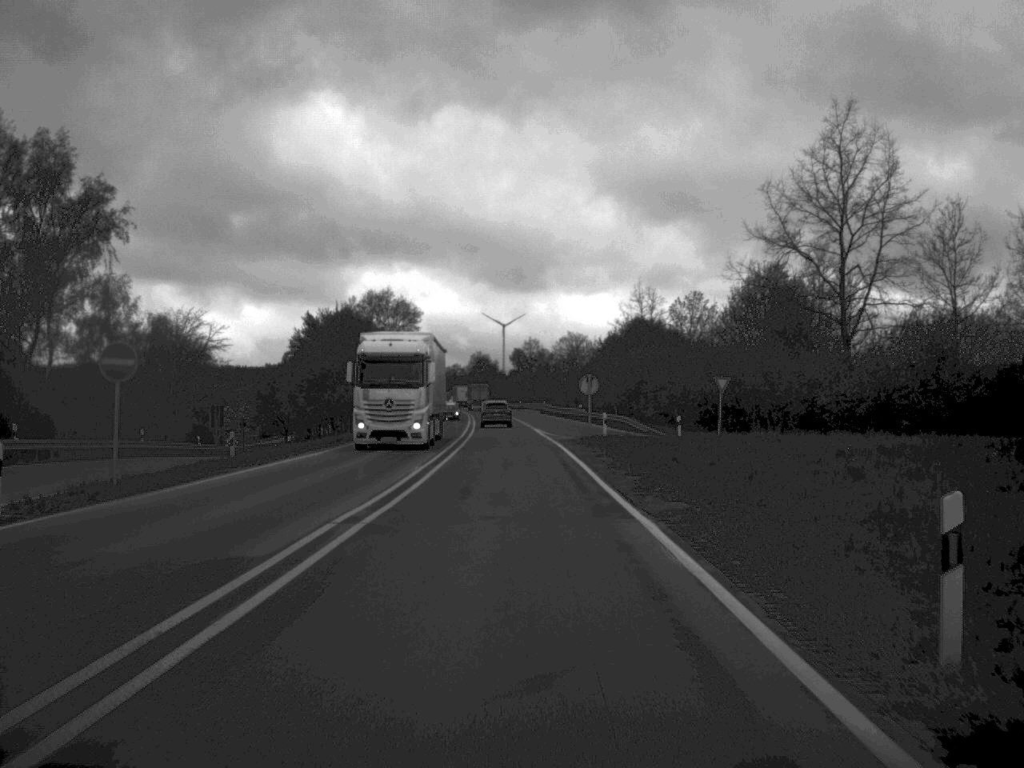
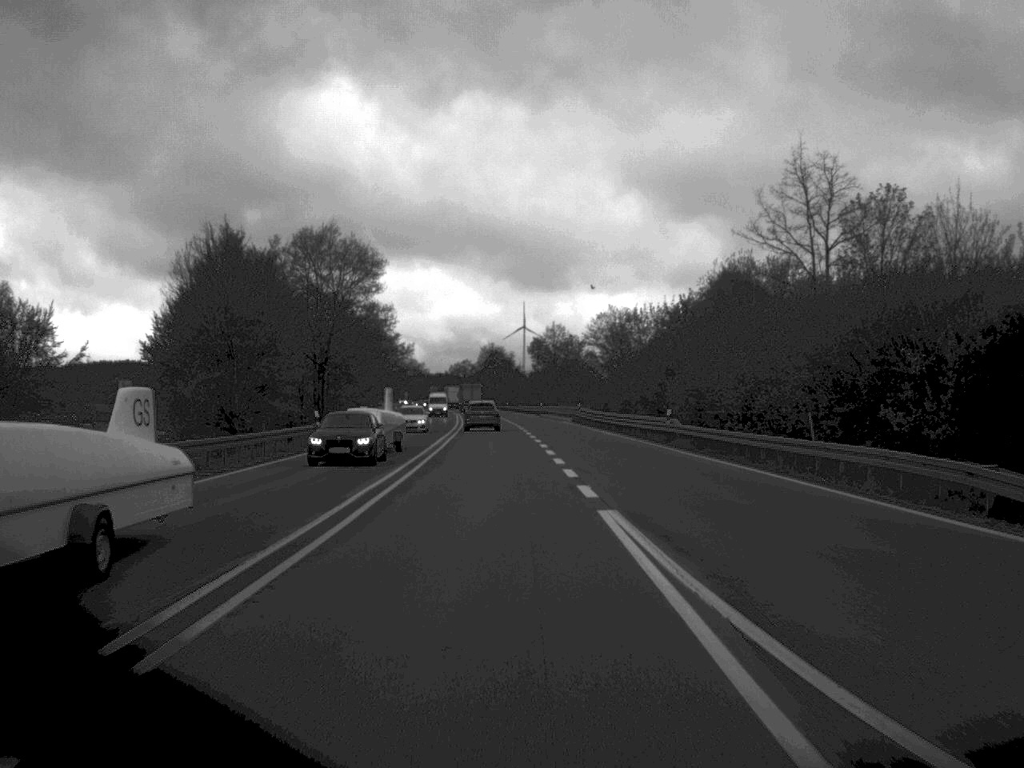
(-0.3, +55.2) m; -1°
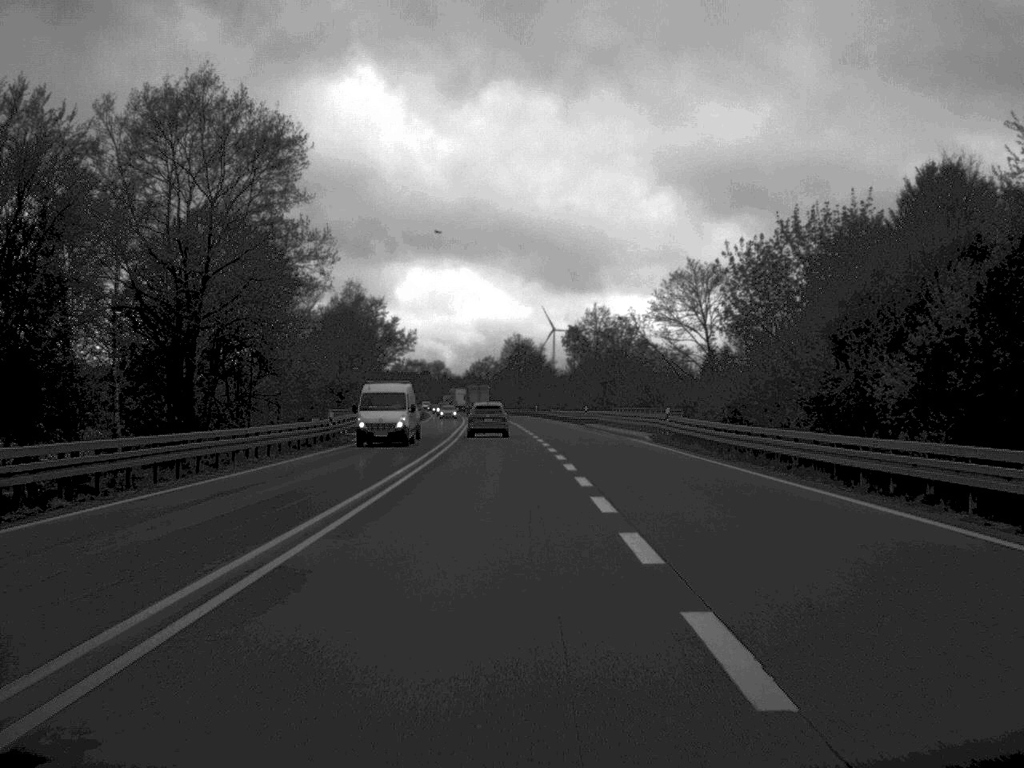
(-0.6, +44.2) m; -1°
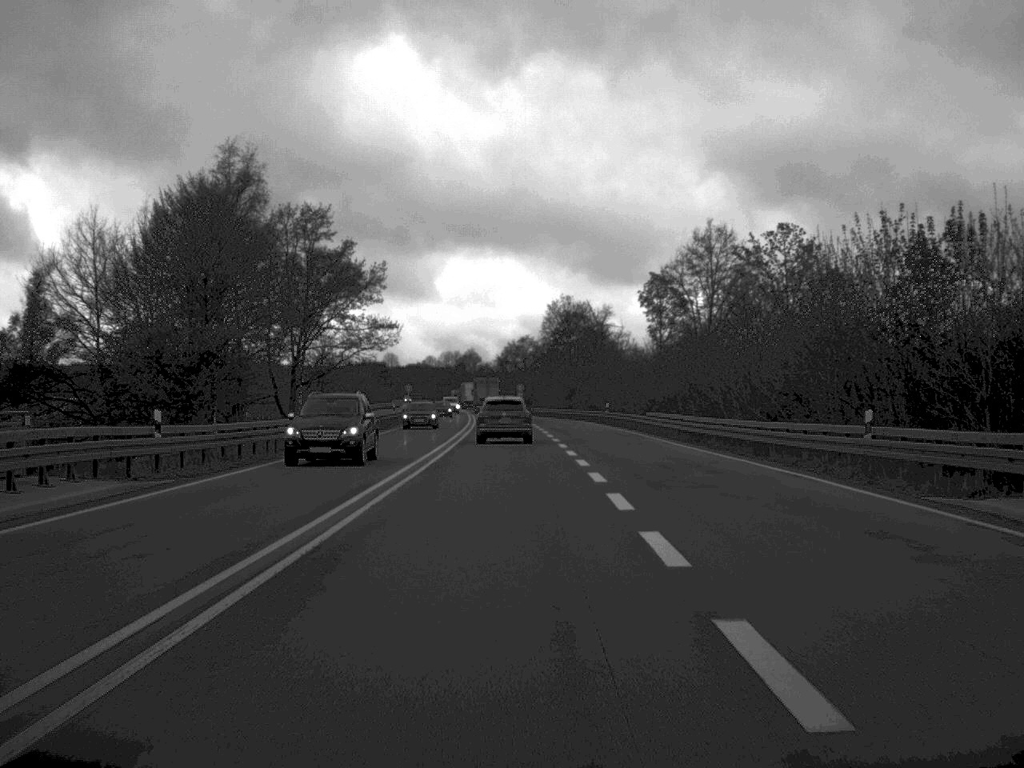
(-1.3, +71.4) m; -2°
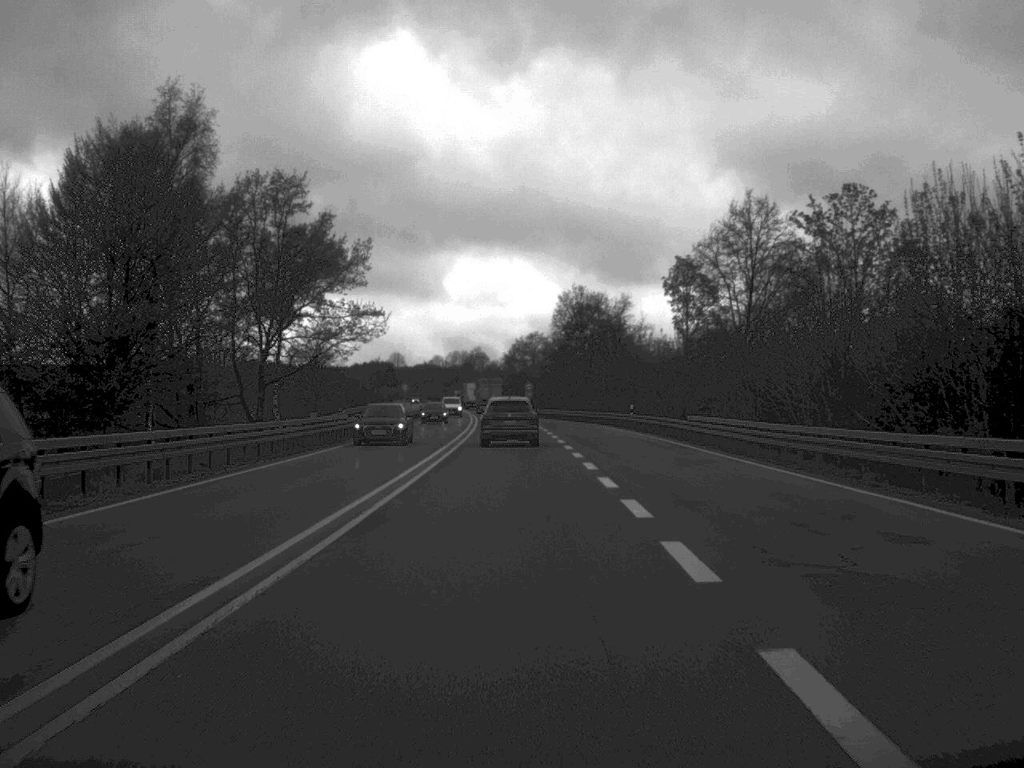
(0.0, +13.0) m; 0°
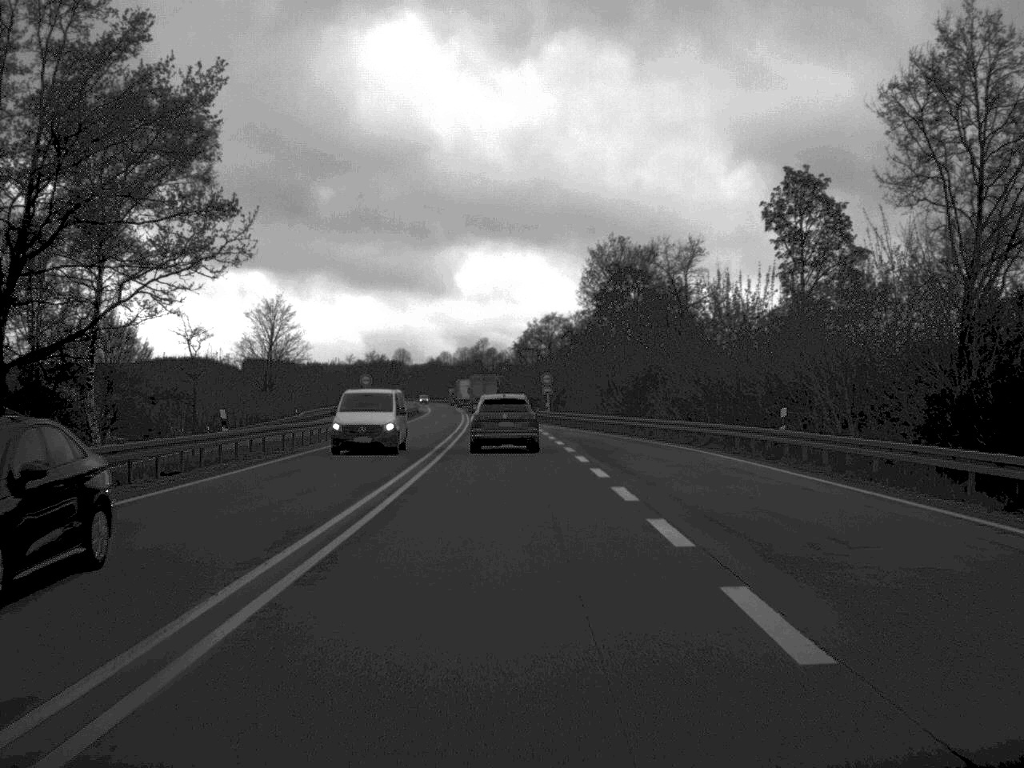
(-0.3, +38.7) m; -1°
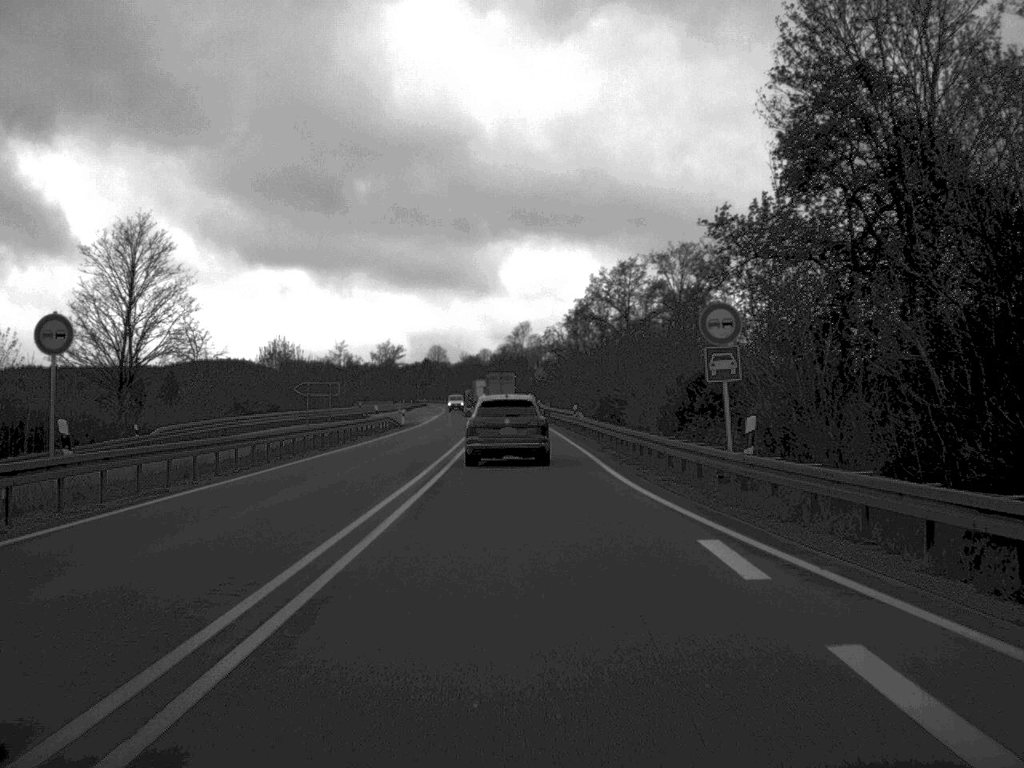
(-1.2, +61.4) m; -2°
